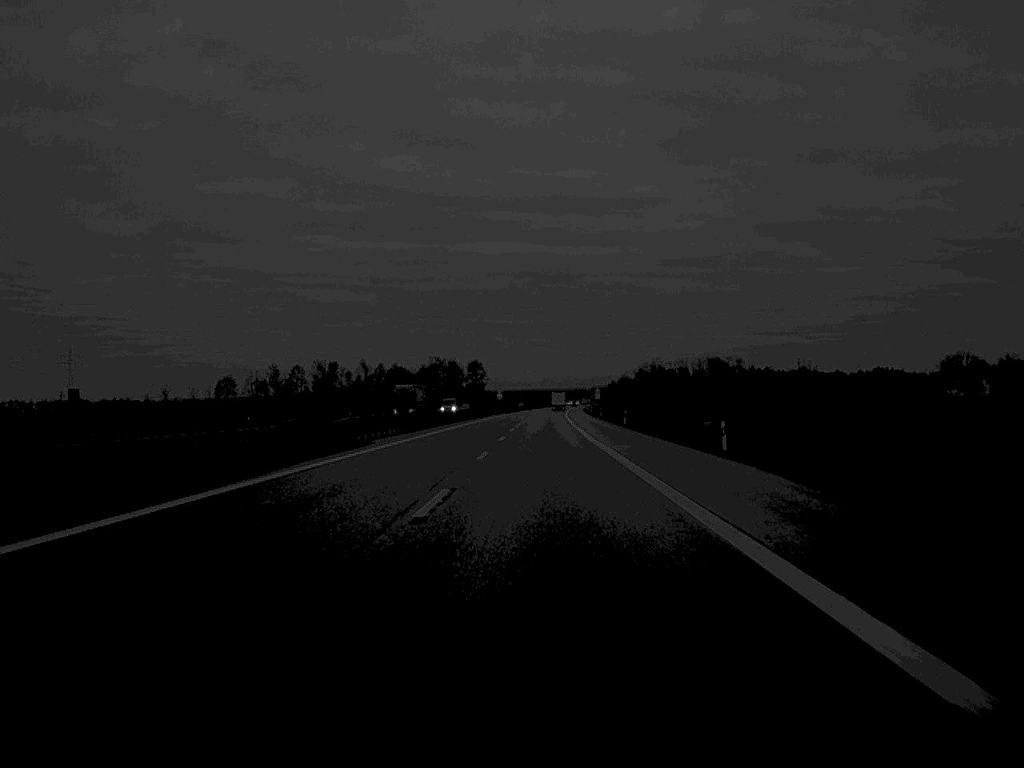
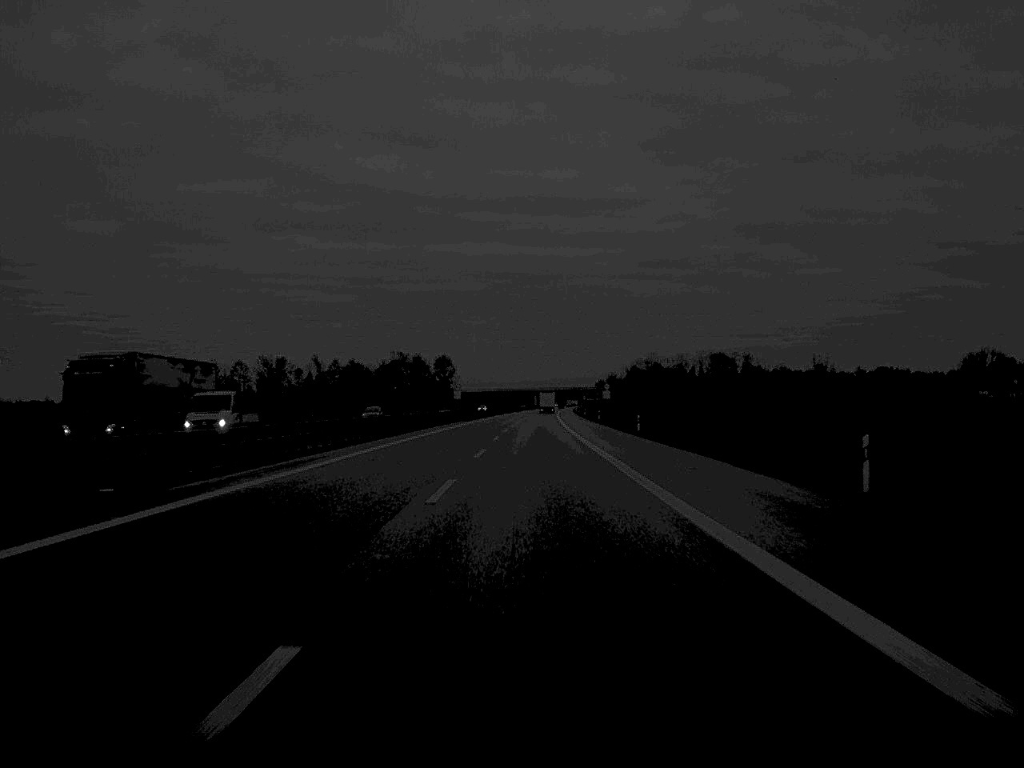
(+0.6, +68.0) m; +1°
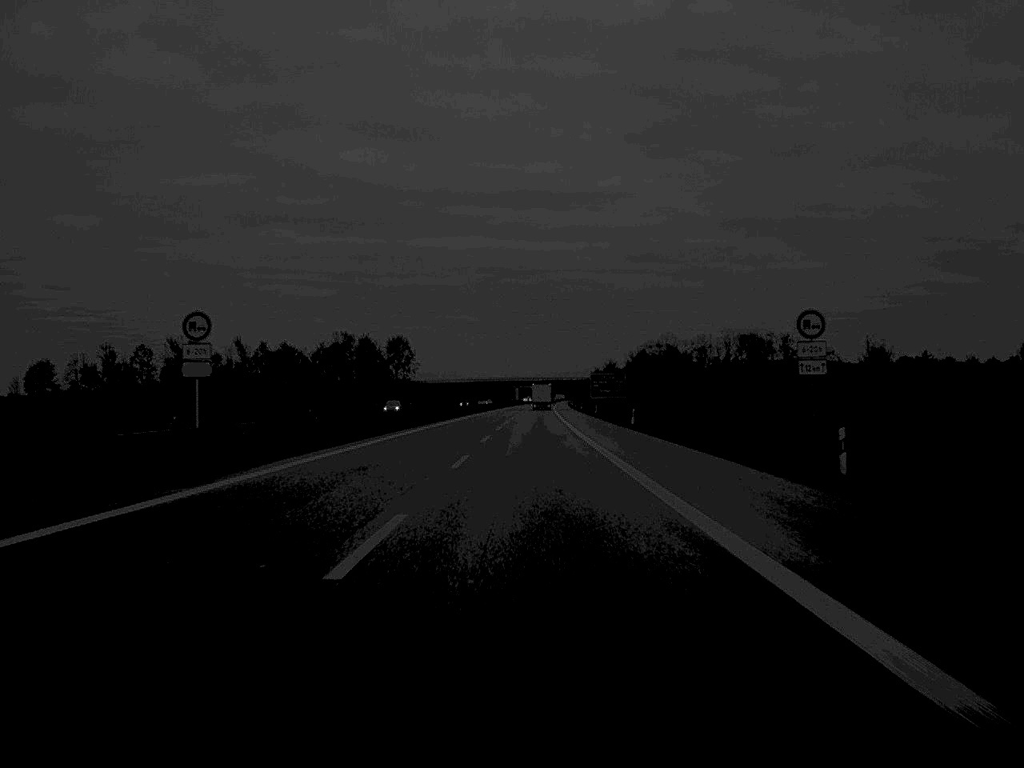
(+0.8, +98.0) m; +1°
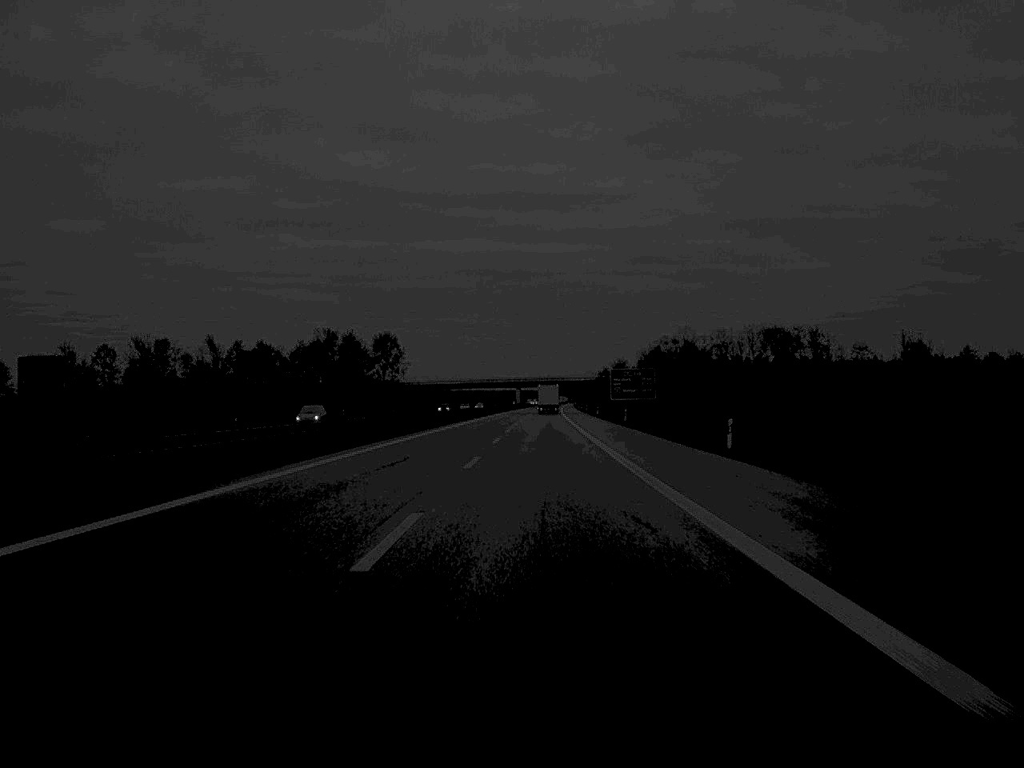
(0.0, +35.5) m; 0°
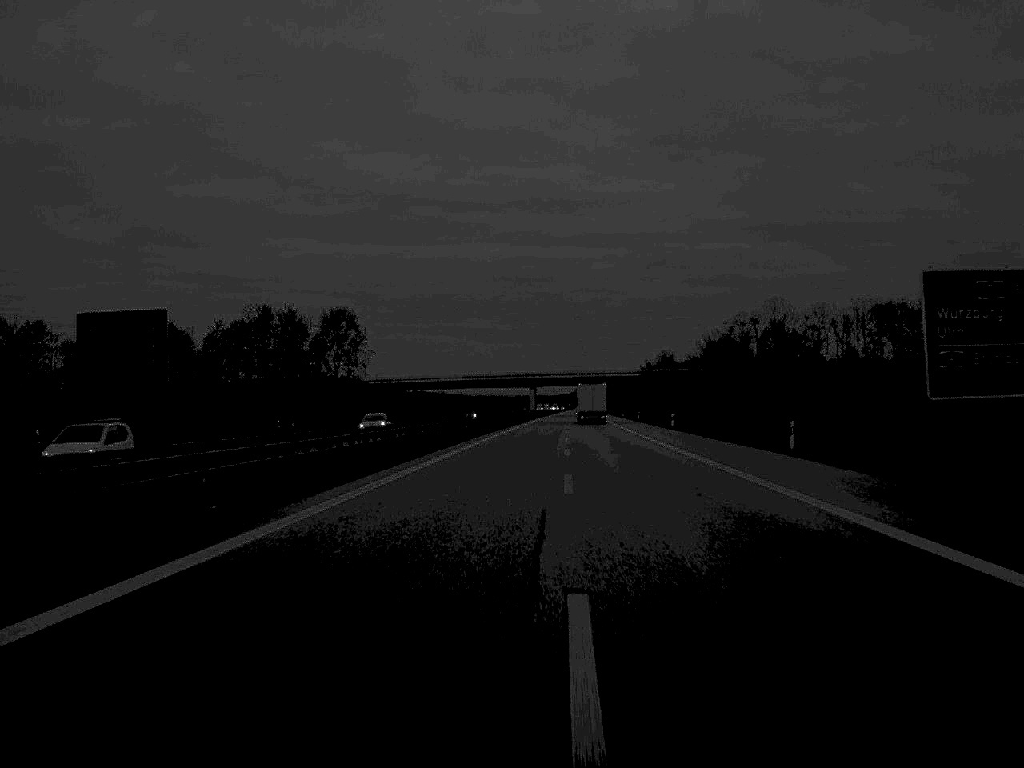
(-0.7, +96.4) m; -1°
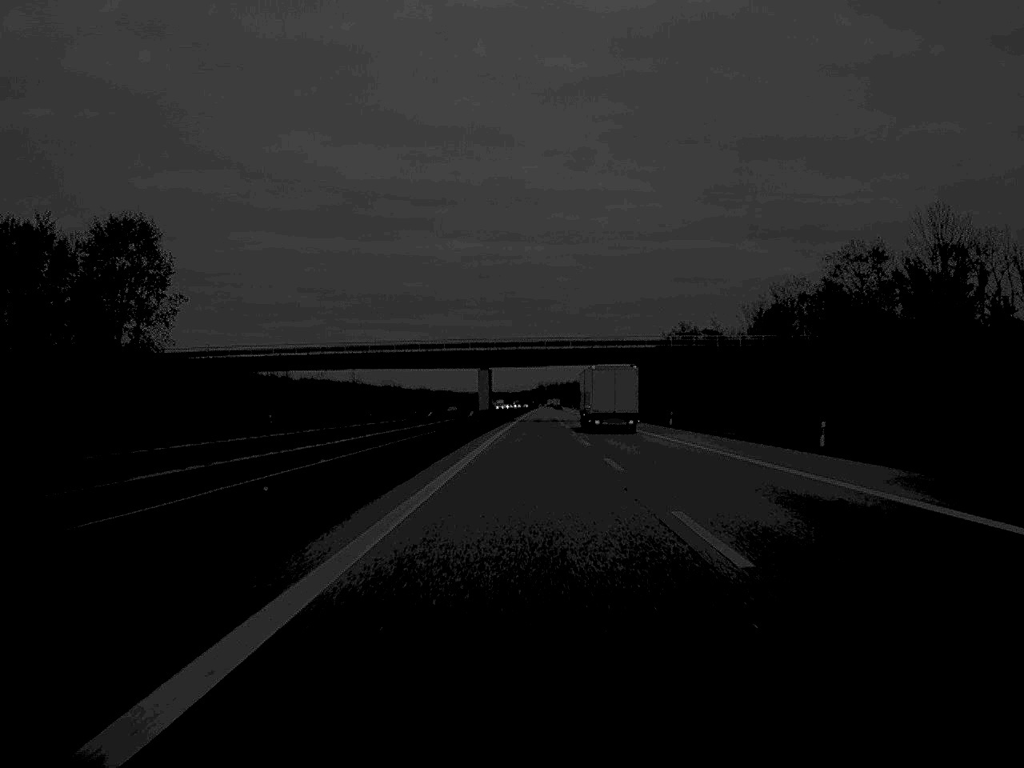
(+1.4, +98.8) m; +2°
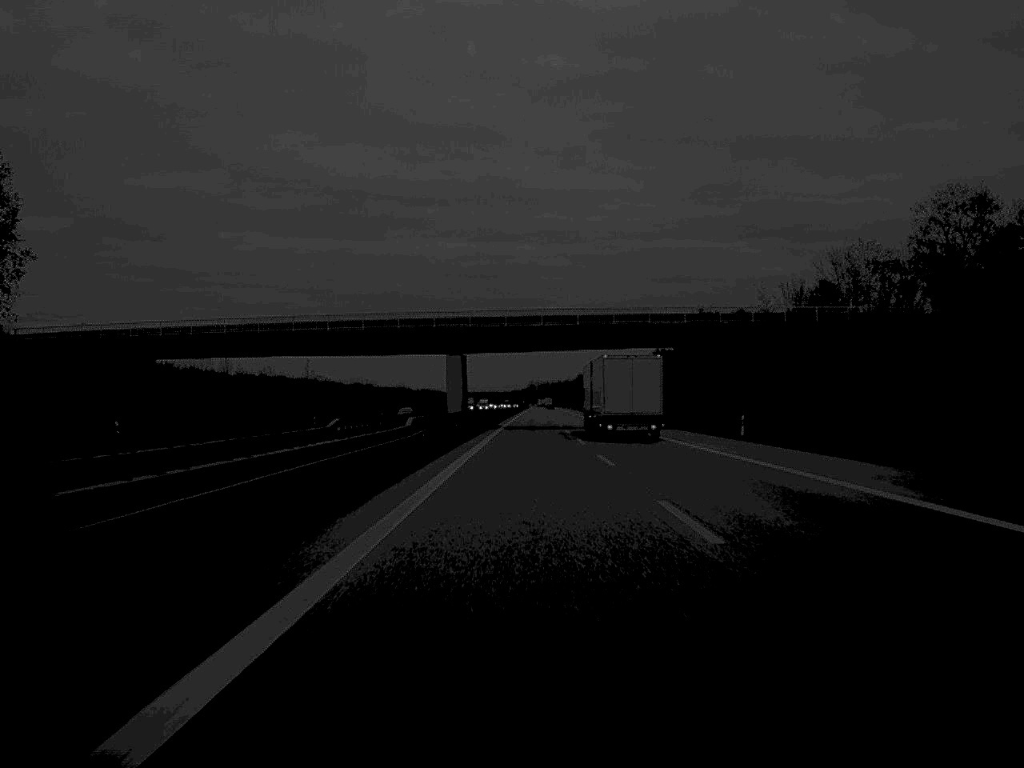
(+0.1, +34.4) m; 0°
